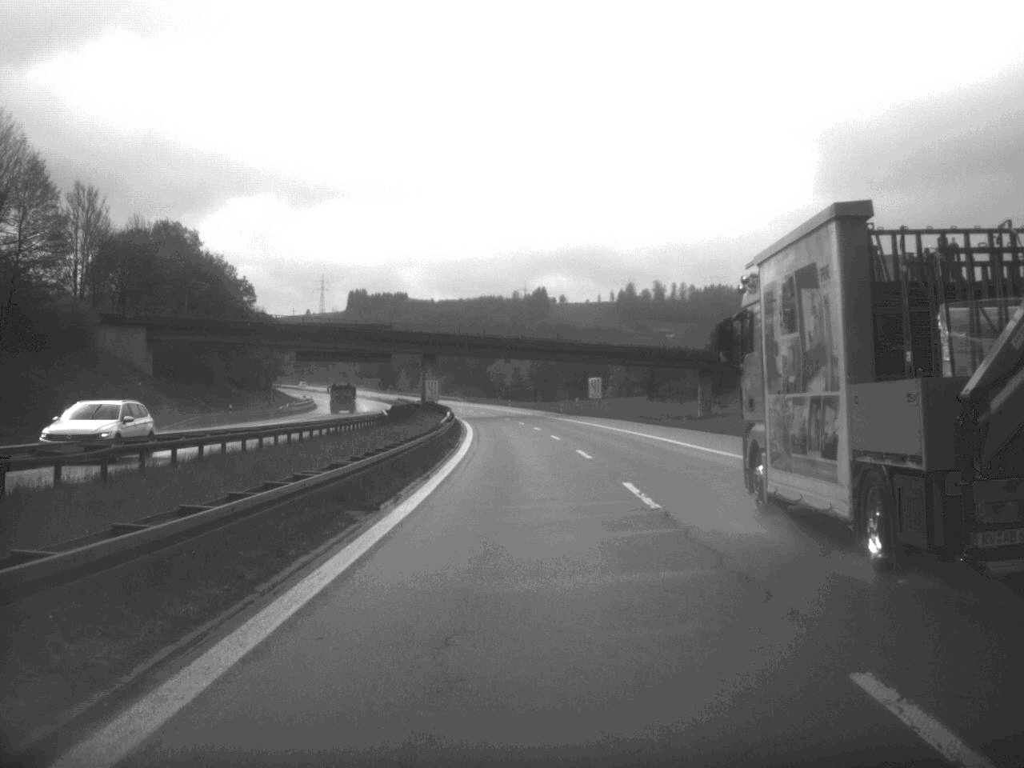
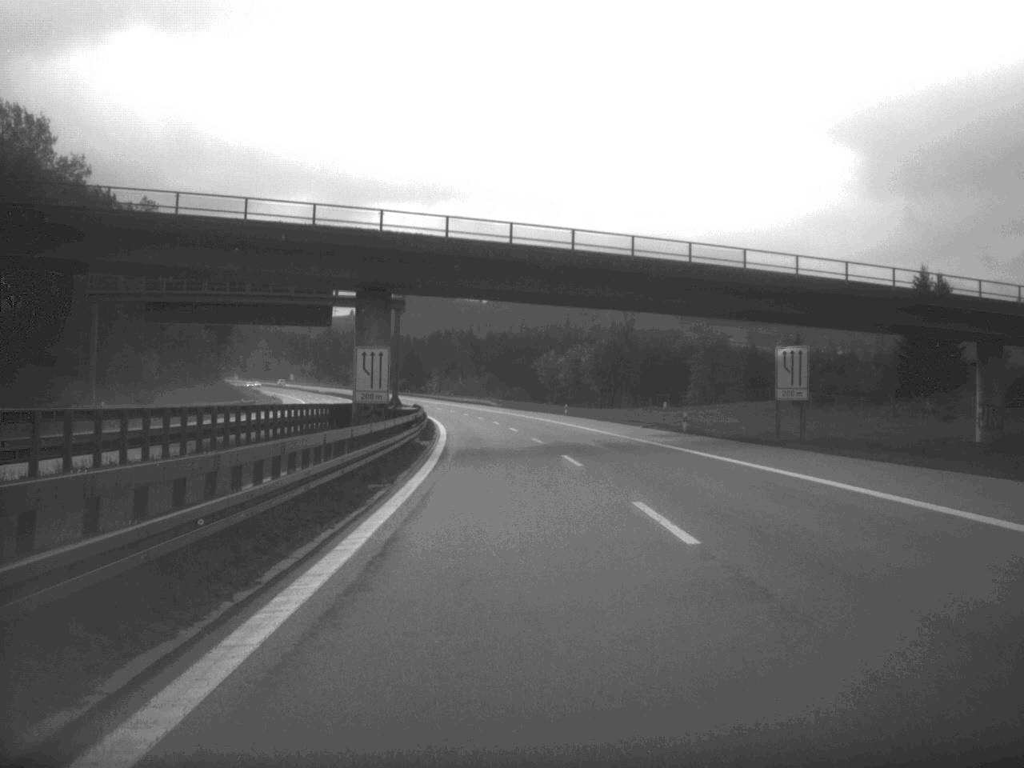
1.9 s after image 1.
(-1.5, +73.7) m; -2°
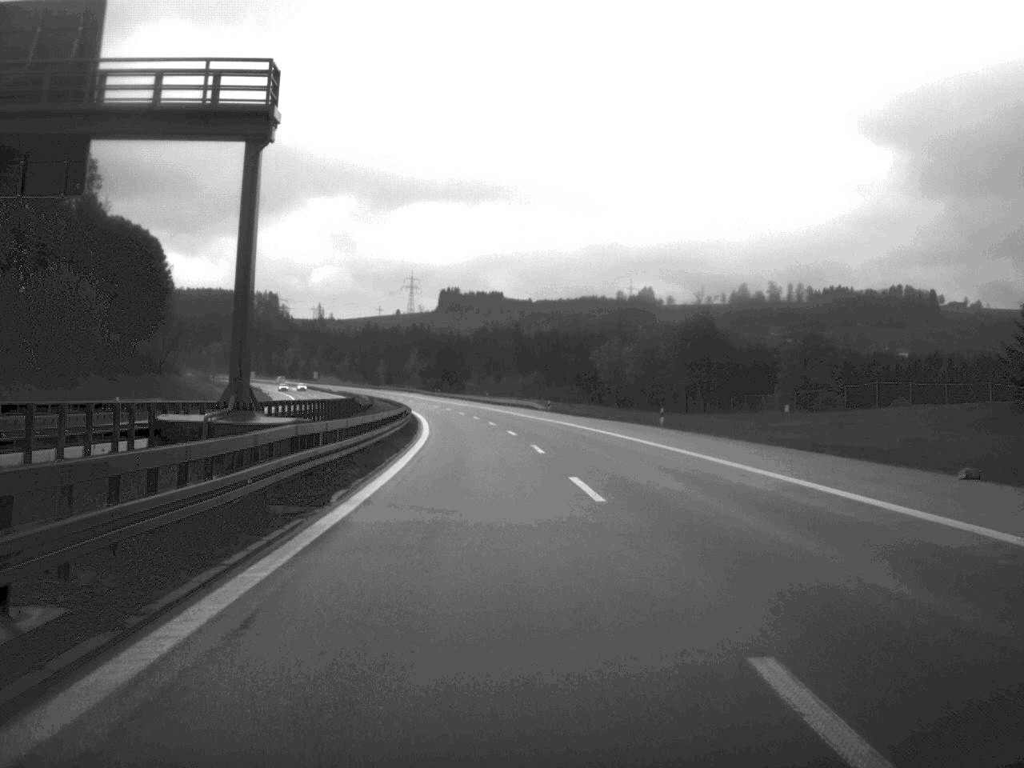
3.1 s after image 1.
(-0.9, +46.7) m; -2°
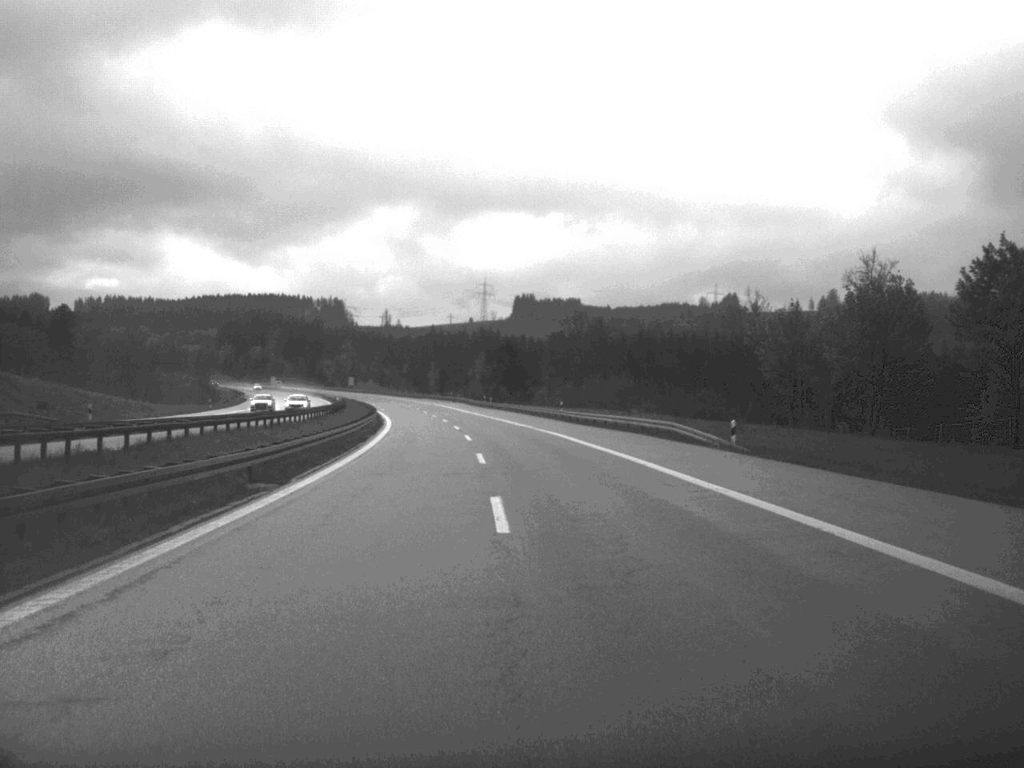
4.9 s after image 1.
(-2.1, +72.7) m; -4°
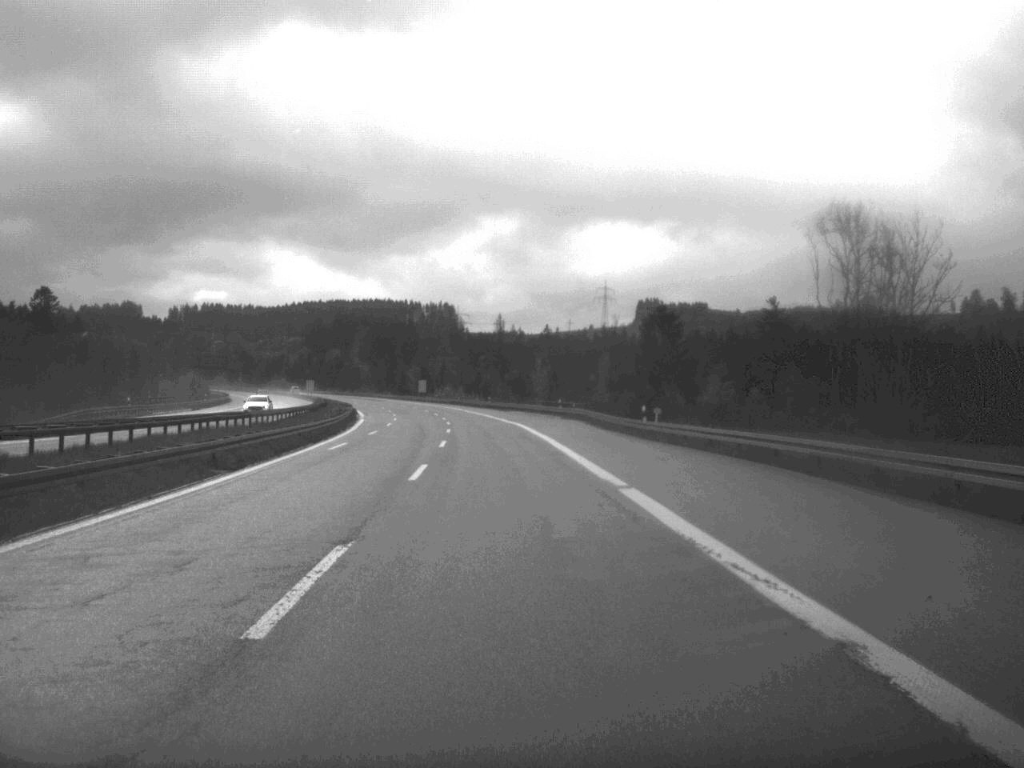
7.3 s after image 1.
(-4.7, +93.2) m; -5°
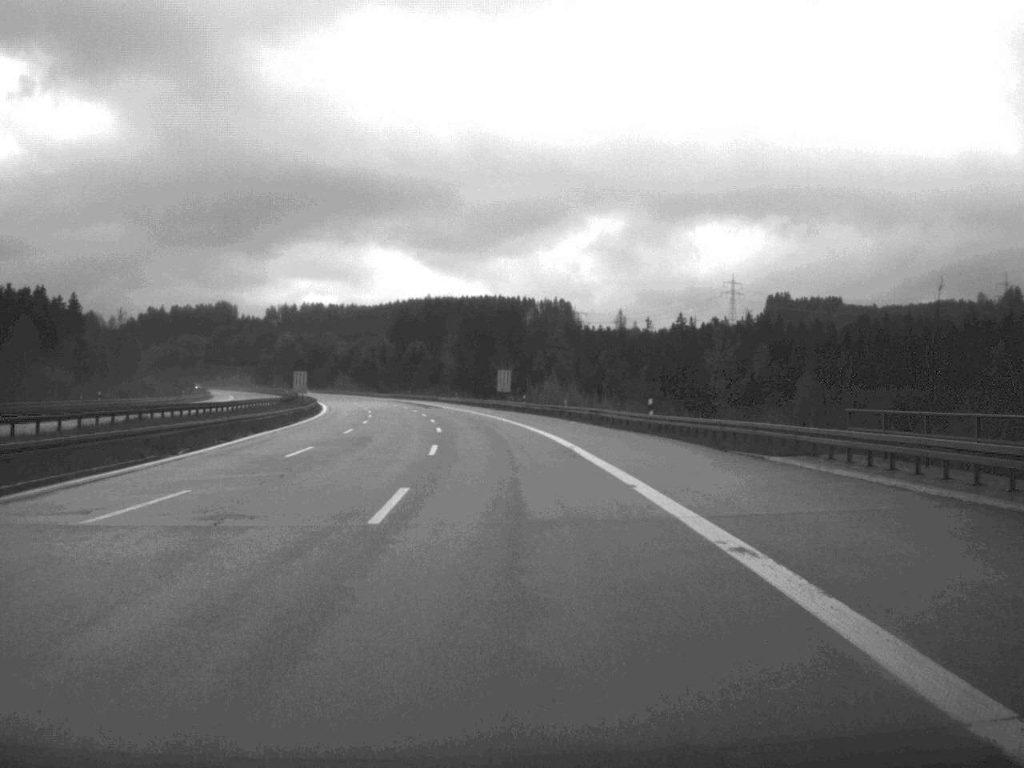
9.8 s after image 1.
(-4.5, +96.3) m; -5°
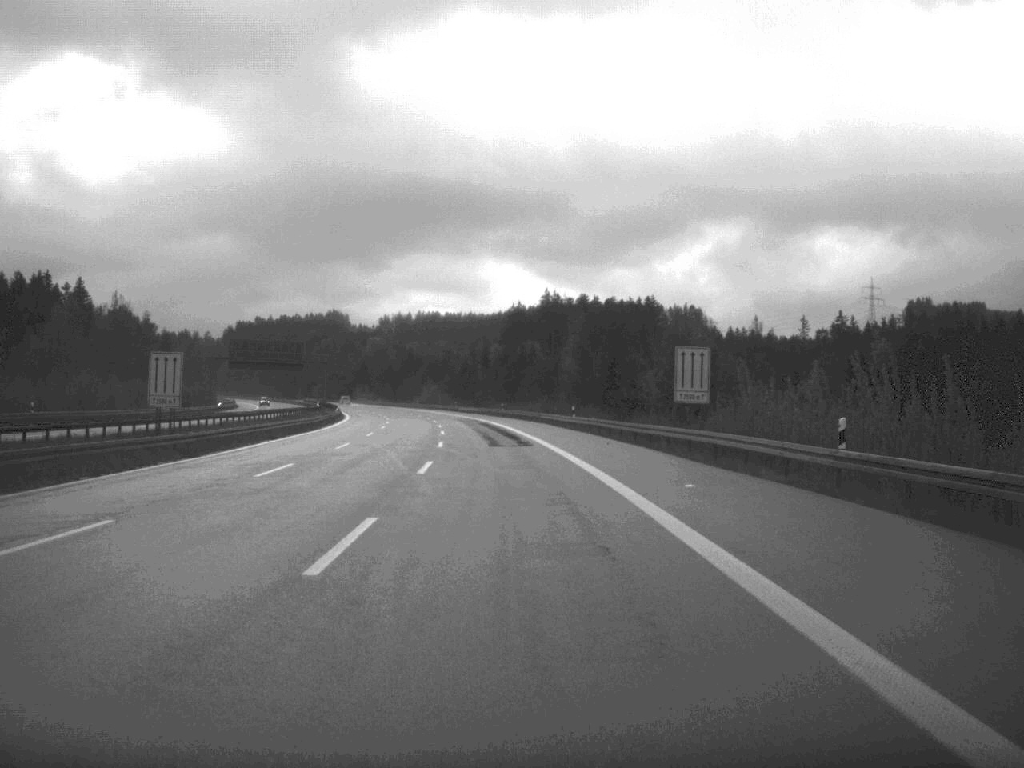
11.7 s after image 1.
(-3.7, +73.2) m; -6°
